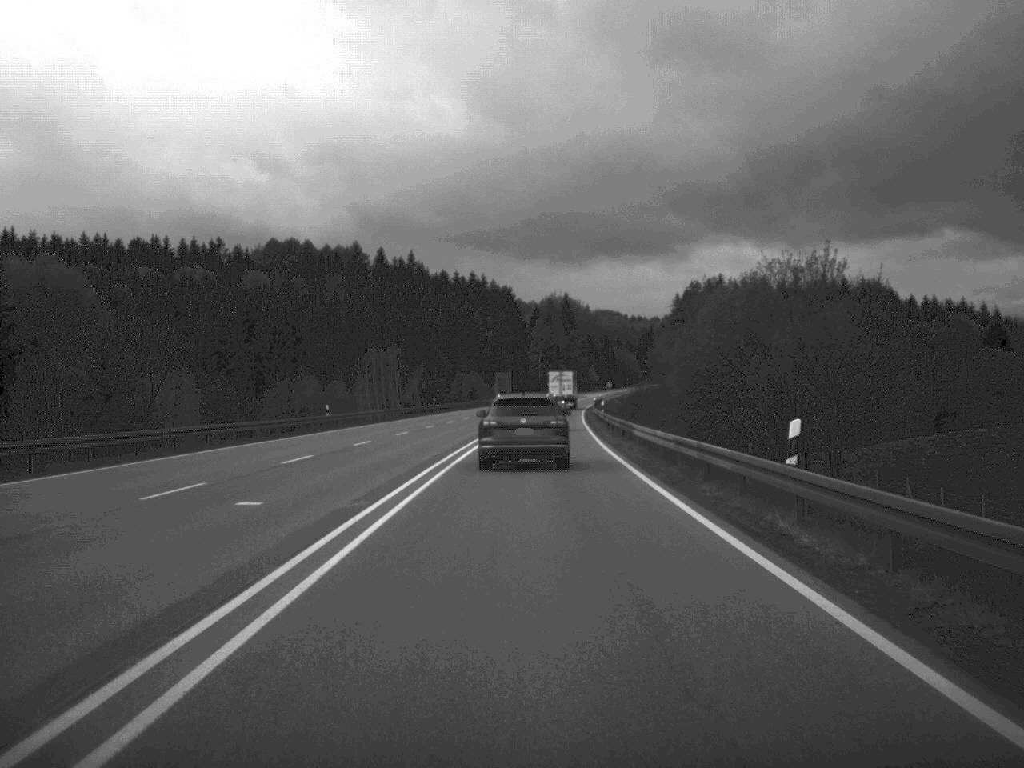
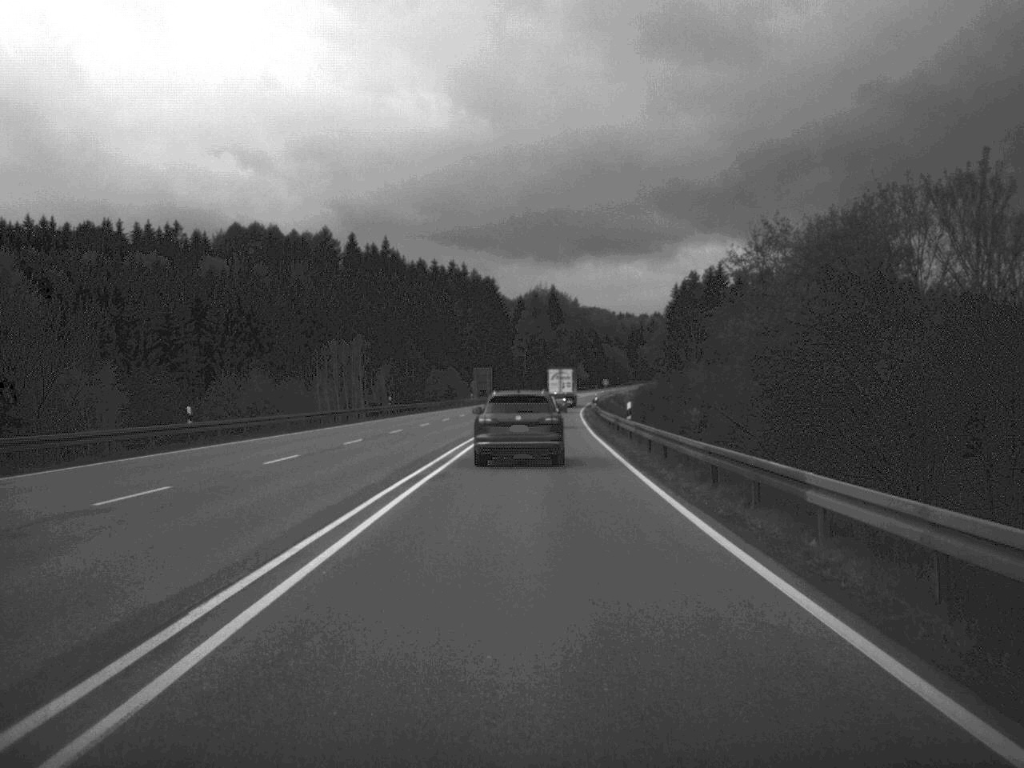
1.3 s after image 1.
(+0.1, +25.4) m; +1°
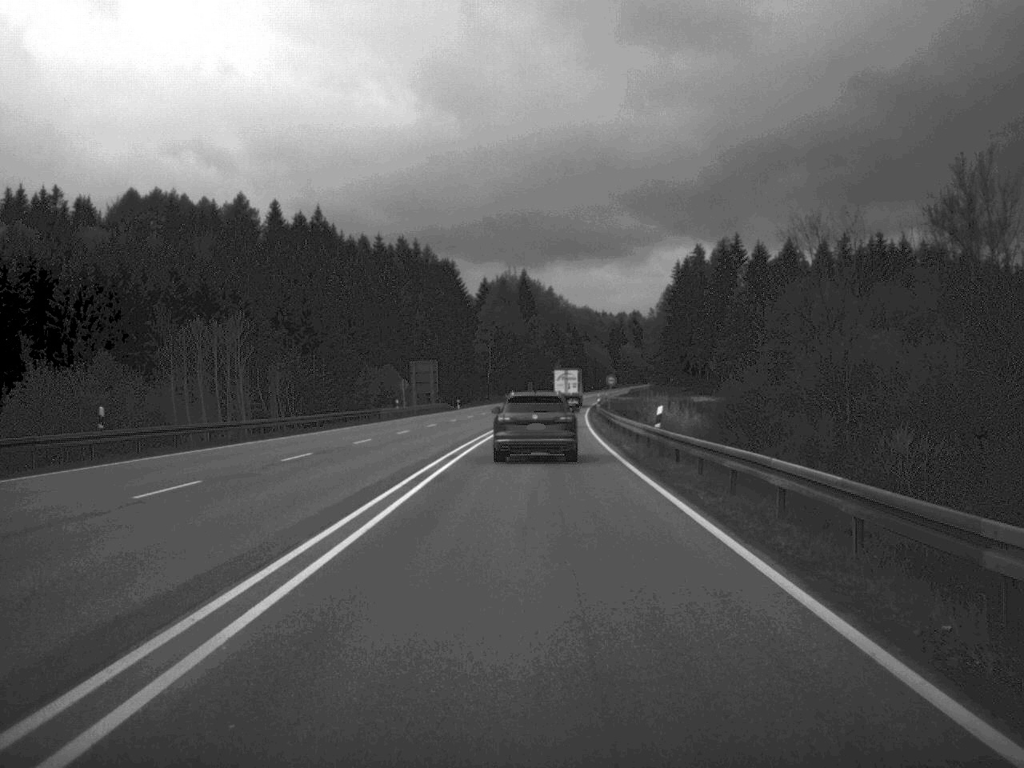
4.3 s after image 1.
(+0.6, +56.8) m; +1°
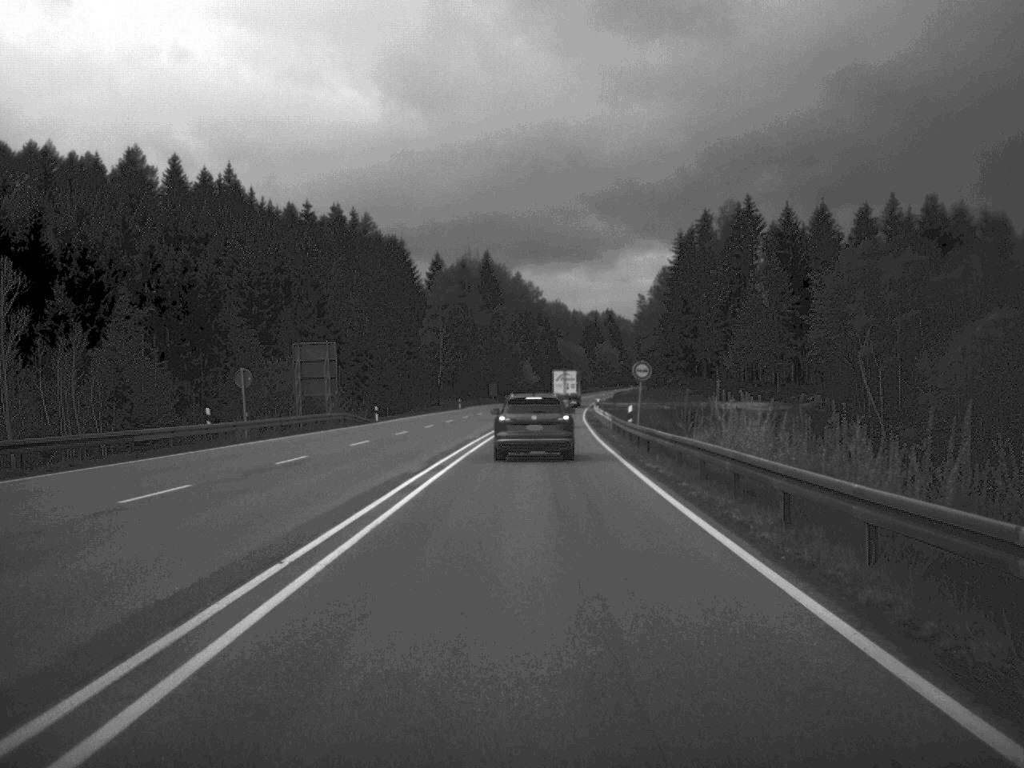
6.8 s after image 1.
(+0.5, +47.8) m; +1°
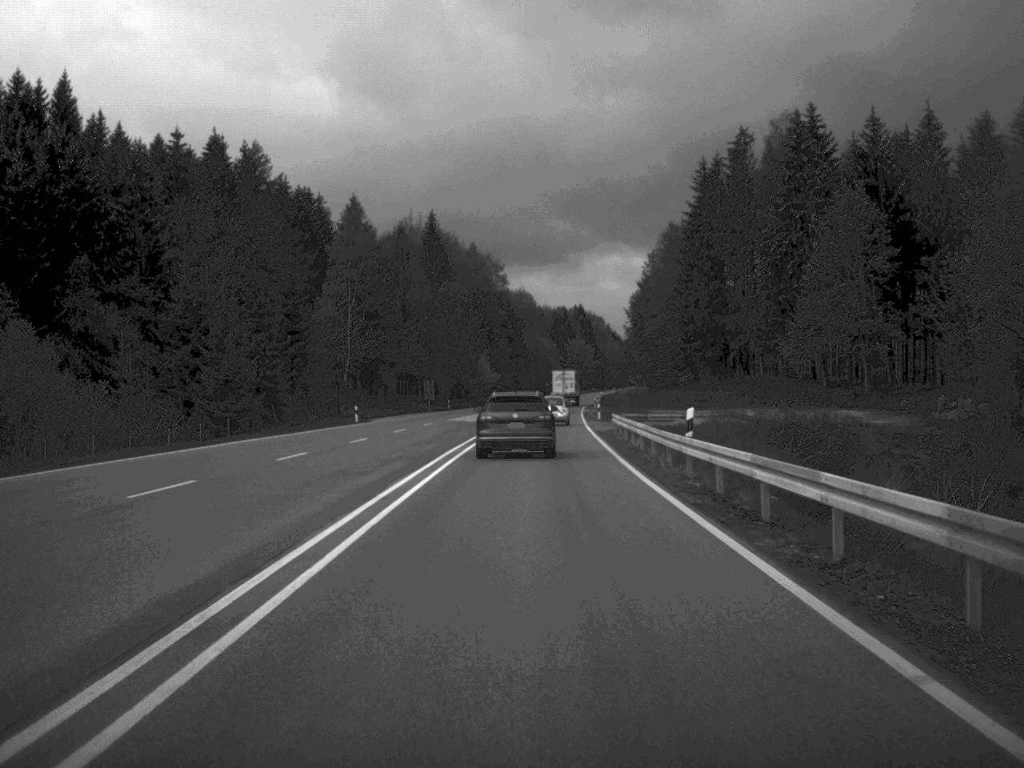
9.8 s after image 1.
(+0.7, +58.0) m; +2°
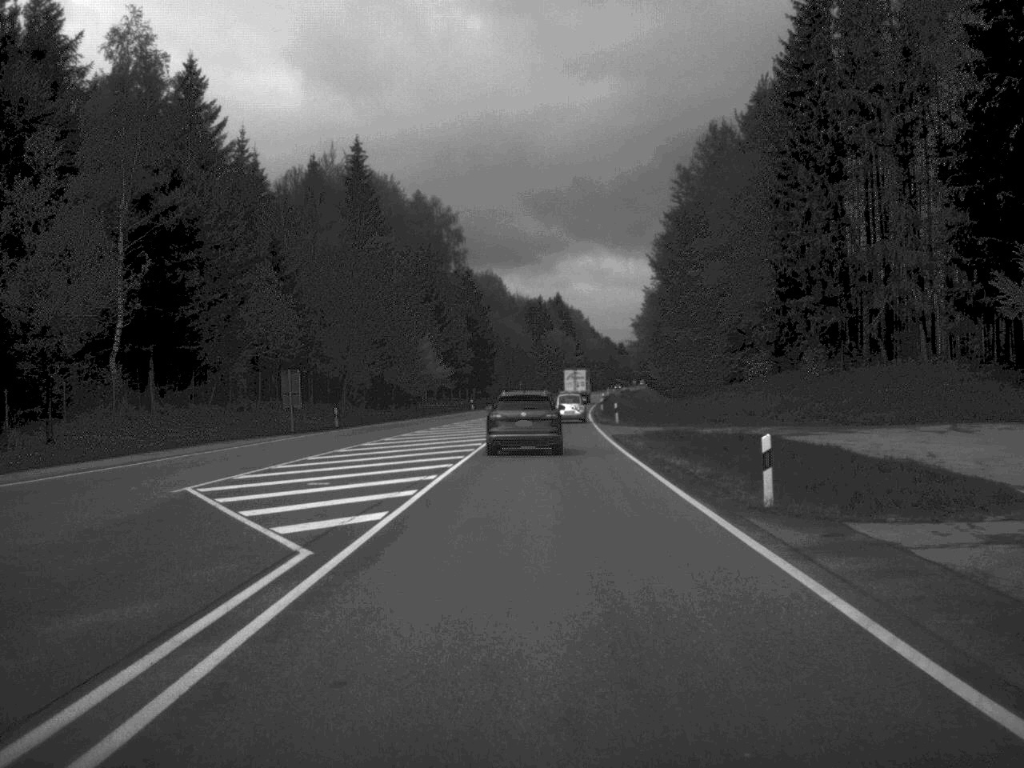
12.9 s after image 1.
(+0.5, +57.6) m; +1°
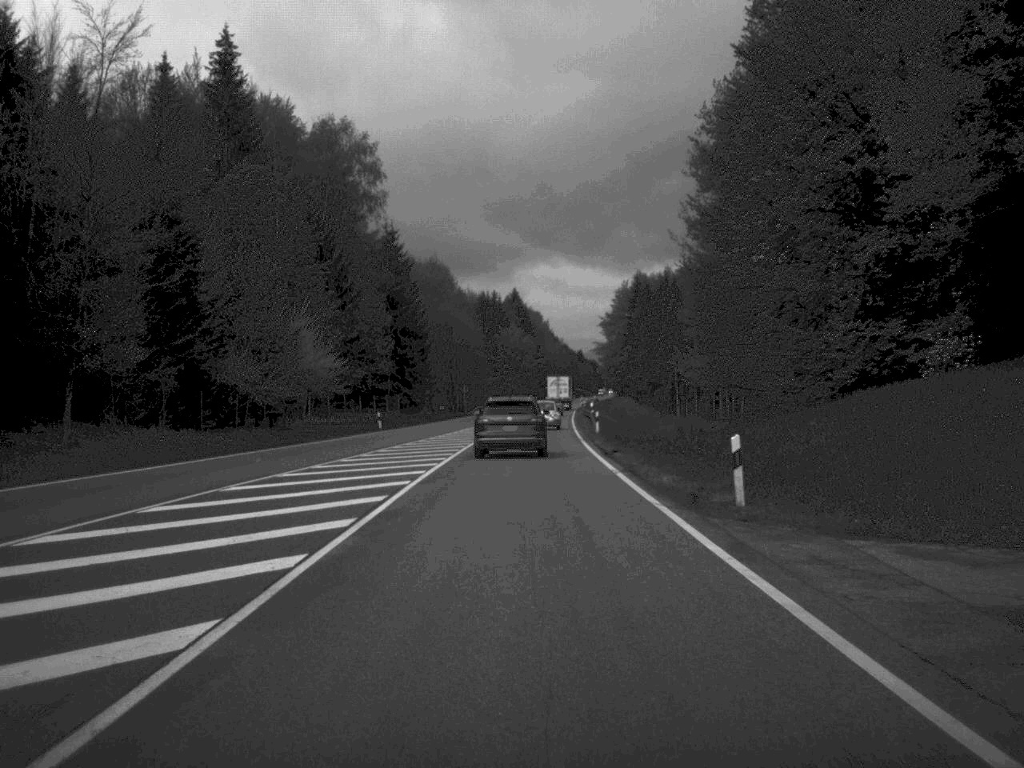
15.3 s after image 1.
(+0.7, +44.6) m; +2°
